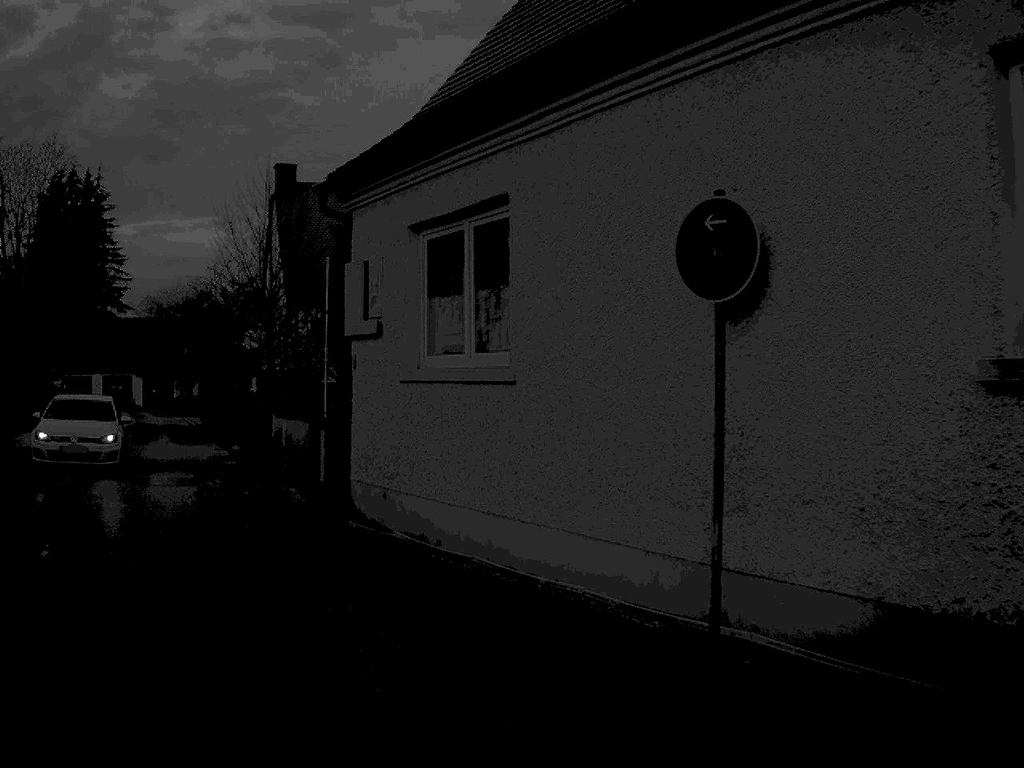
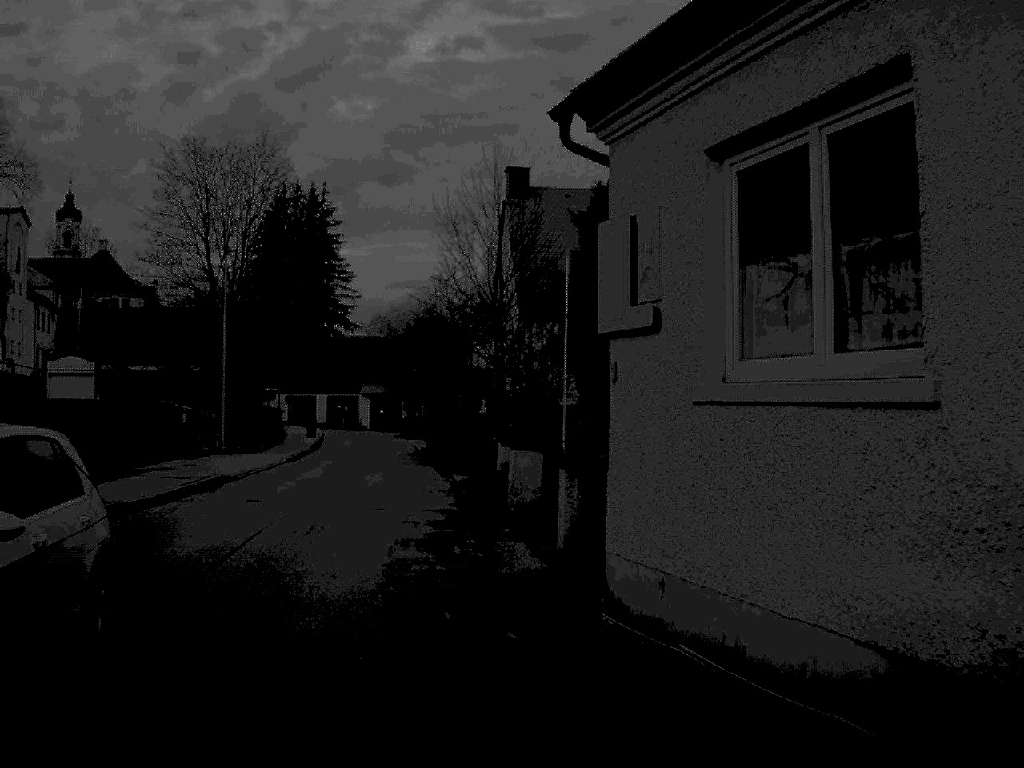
(-0.5, +4.8) m; -10°
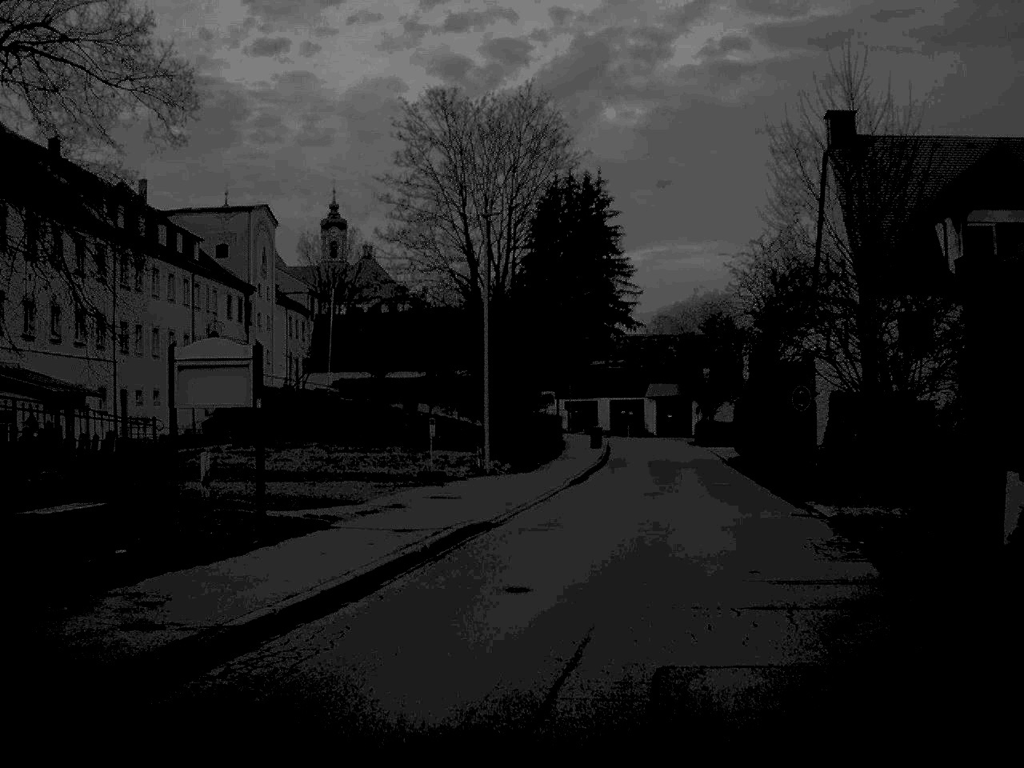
(-1.6, +10.1) m; -12°
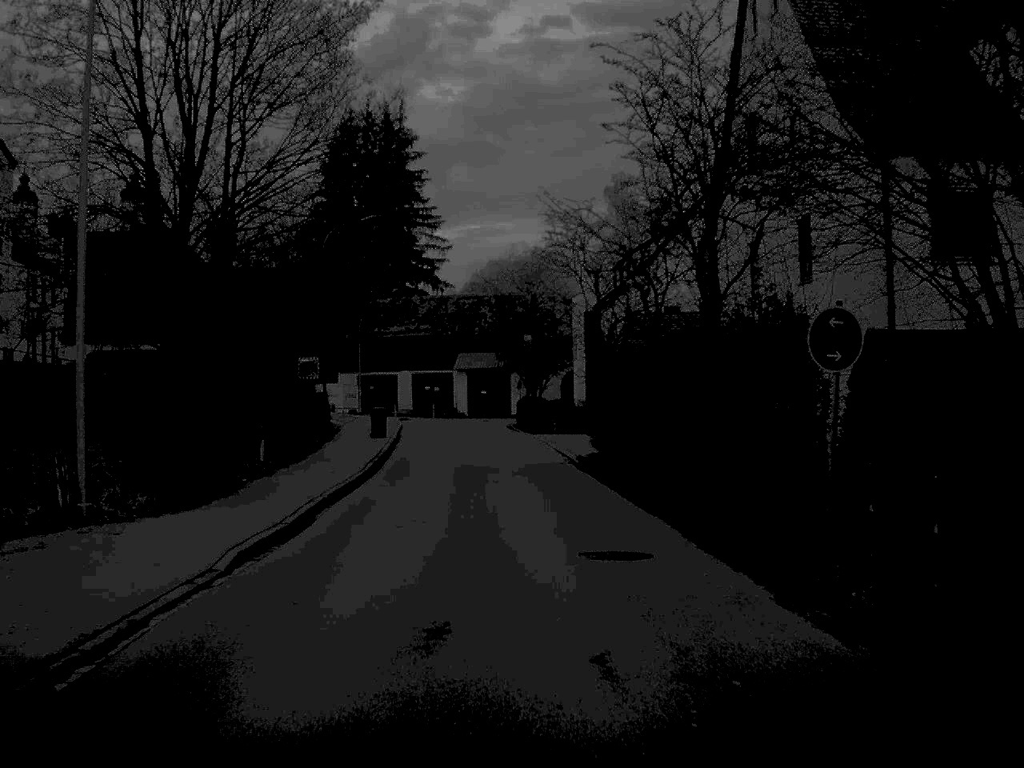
(+1.9, +19.1) m; +8°
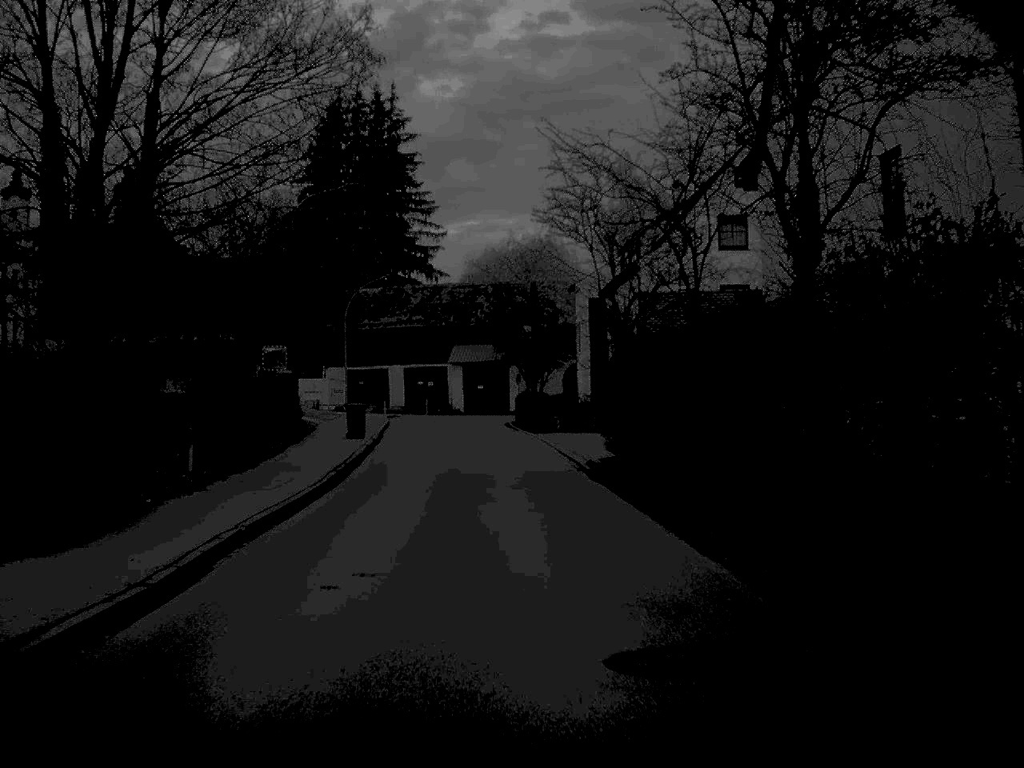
(0.0, +5.9) m; 0°
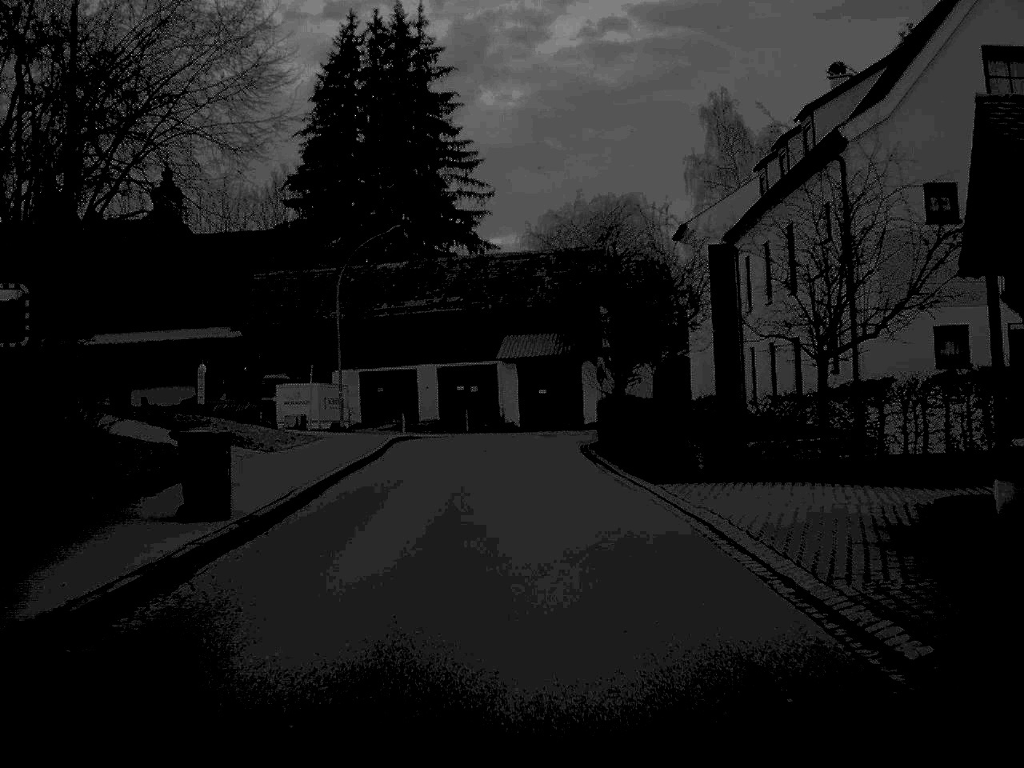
(-0.6, +24.0) m; -3°
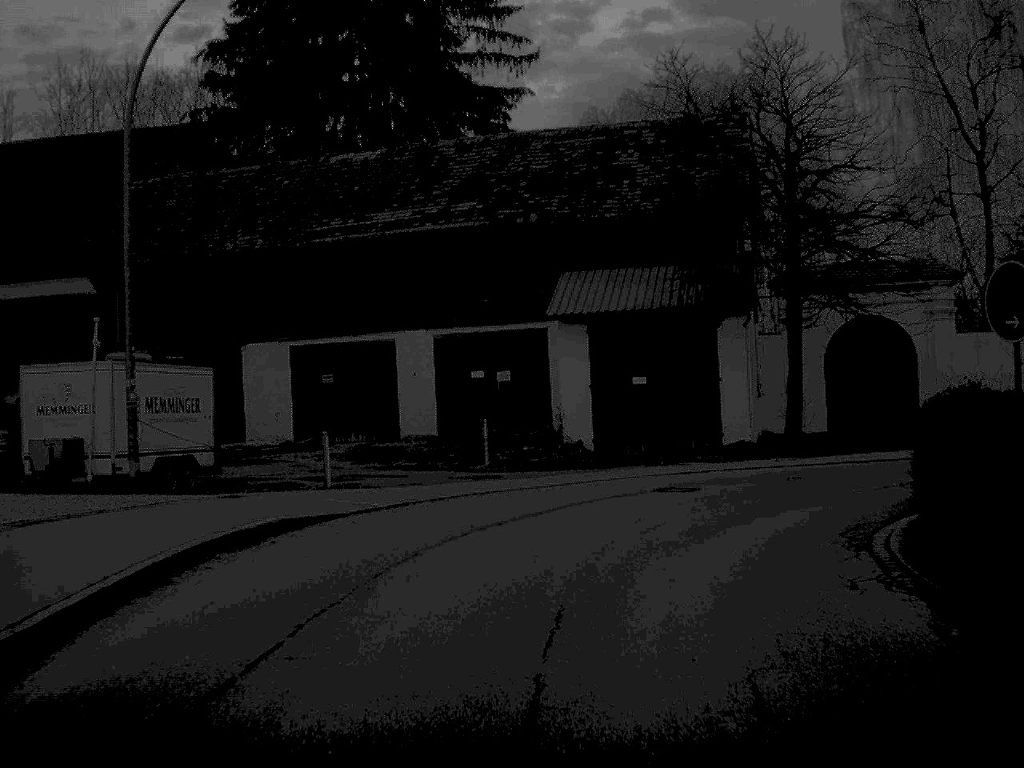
(-0.9, +31.0) m; -2°
